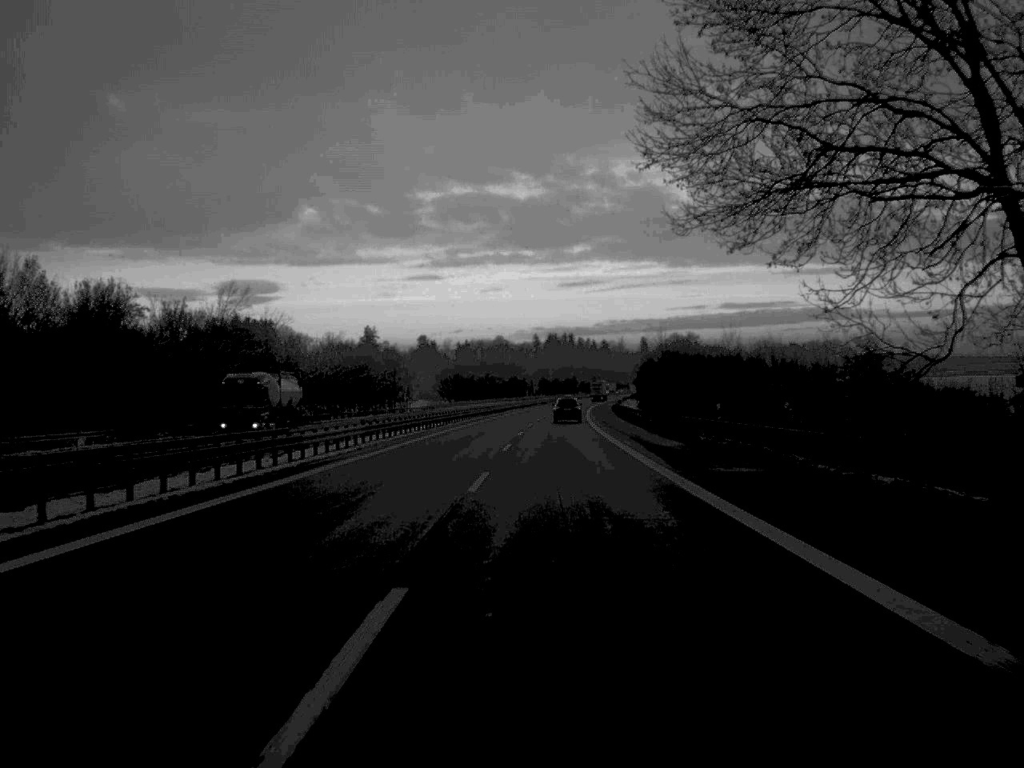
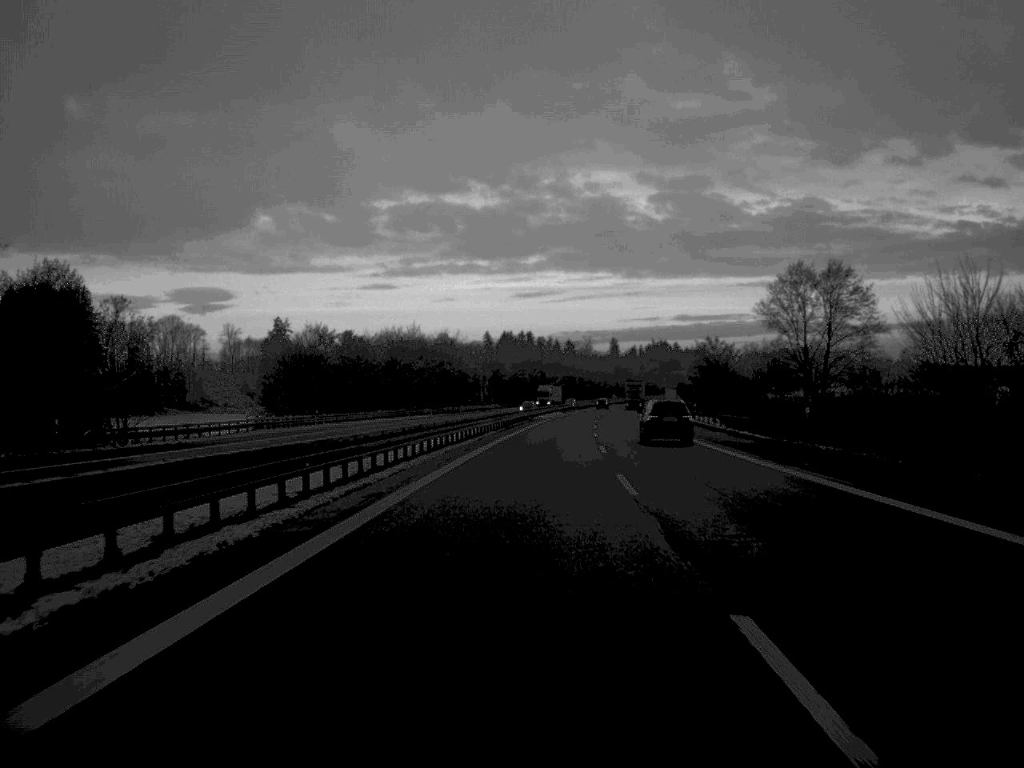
(+1.9, +143.7) m; +2°
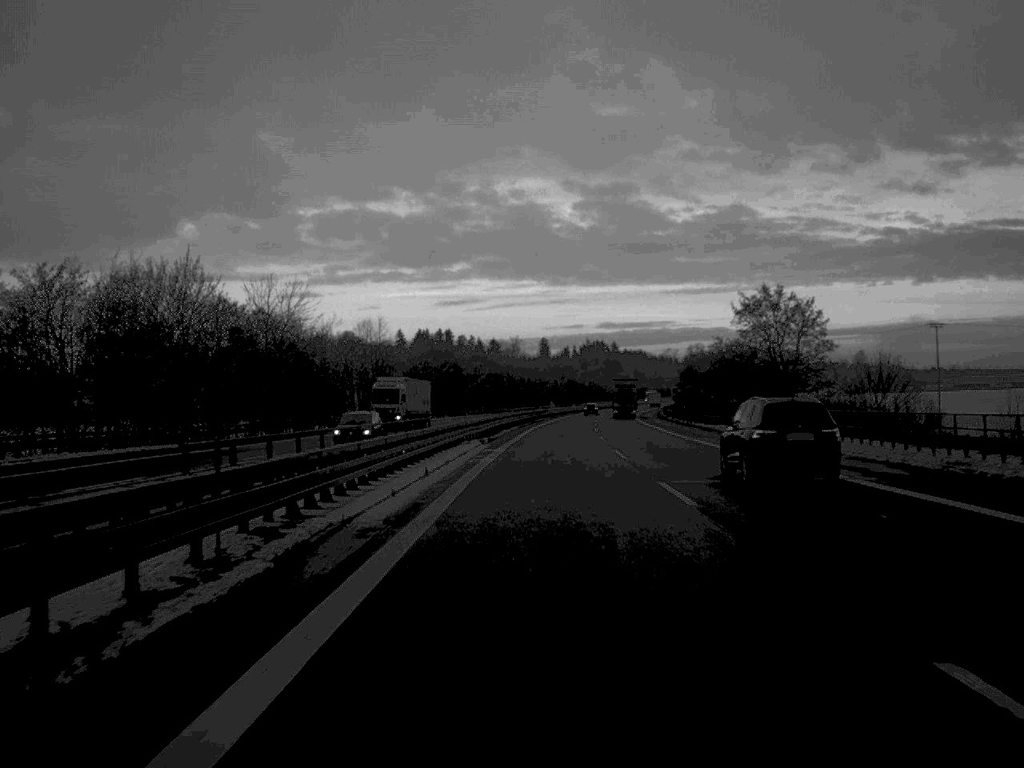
(+2.7, +91.4) m; +3°
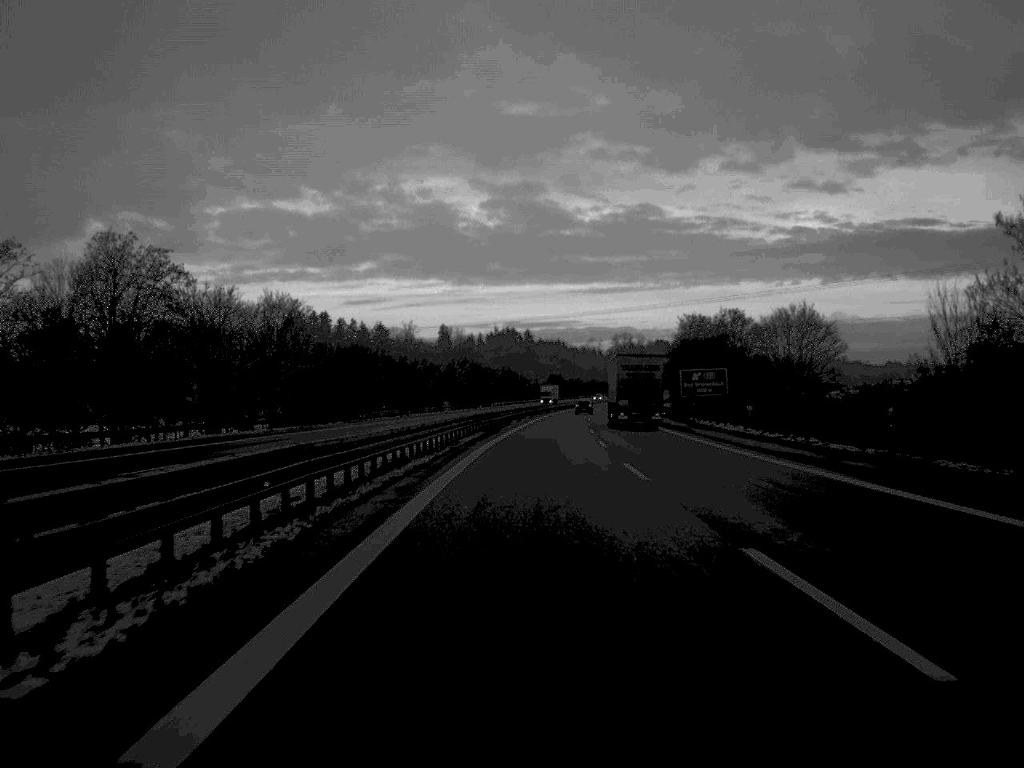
(+4.4, +119.2) m; +4°
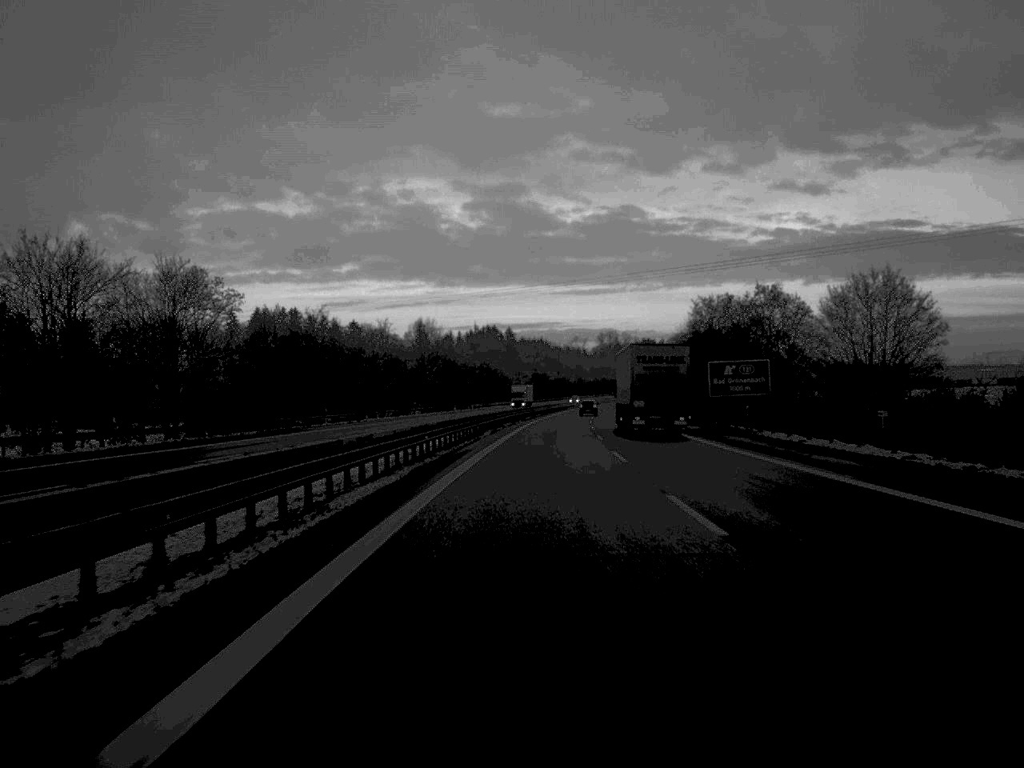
(+0.2, +27.9) m; +1°
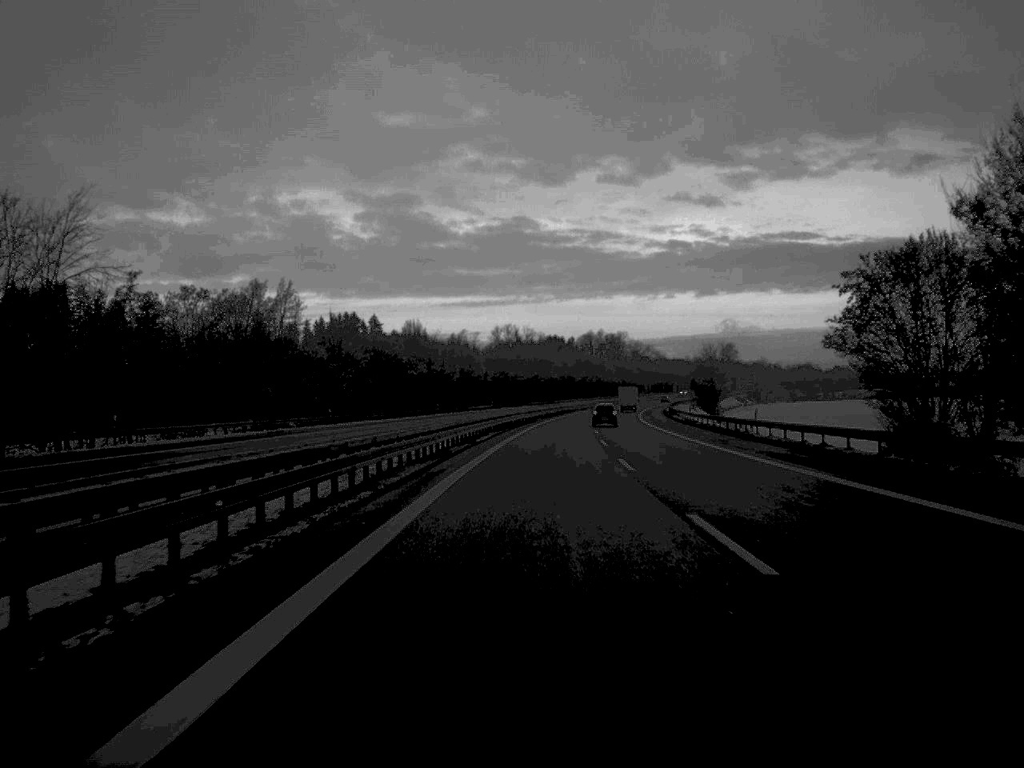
(+6.6, +146.2) m; +5°
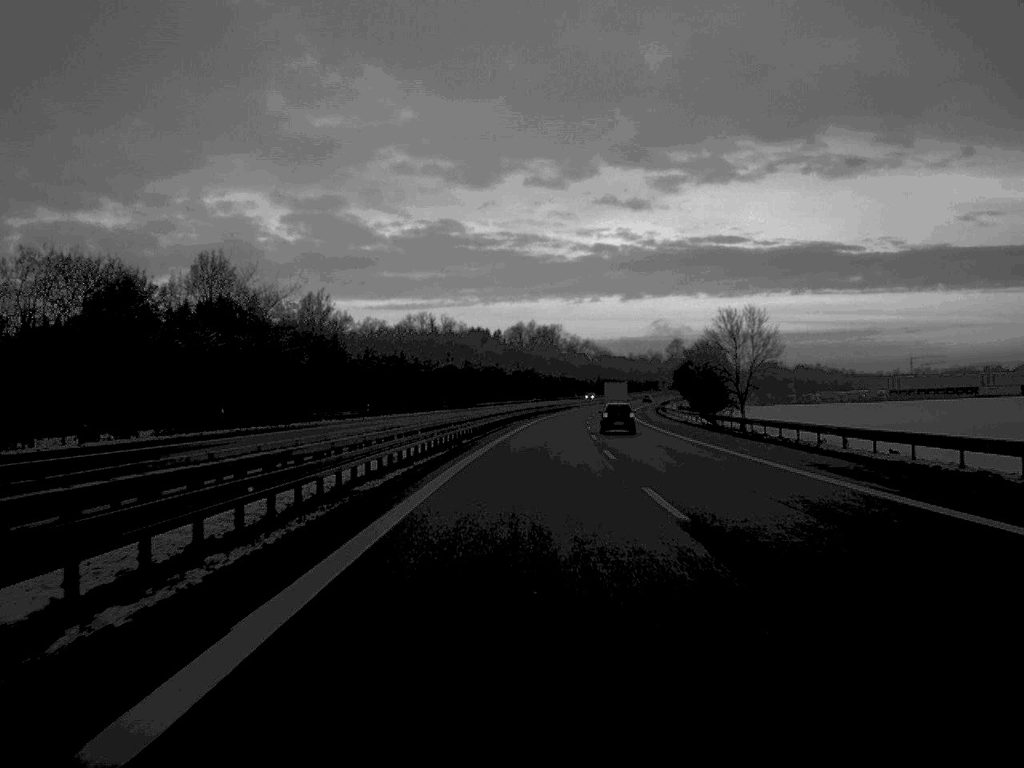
(+2.5, +84.0) m; +3°
